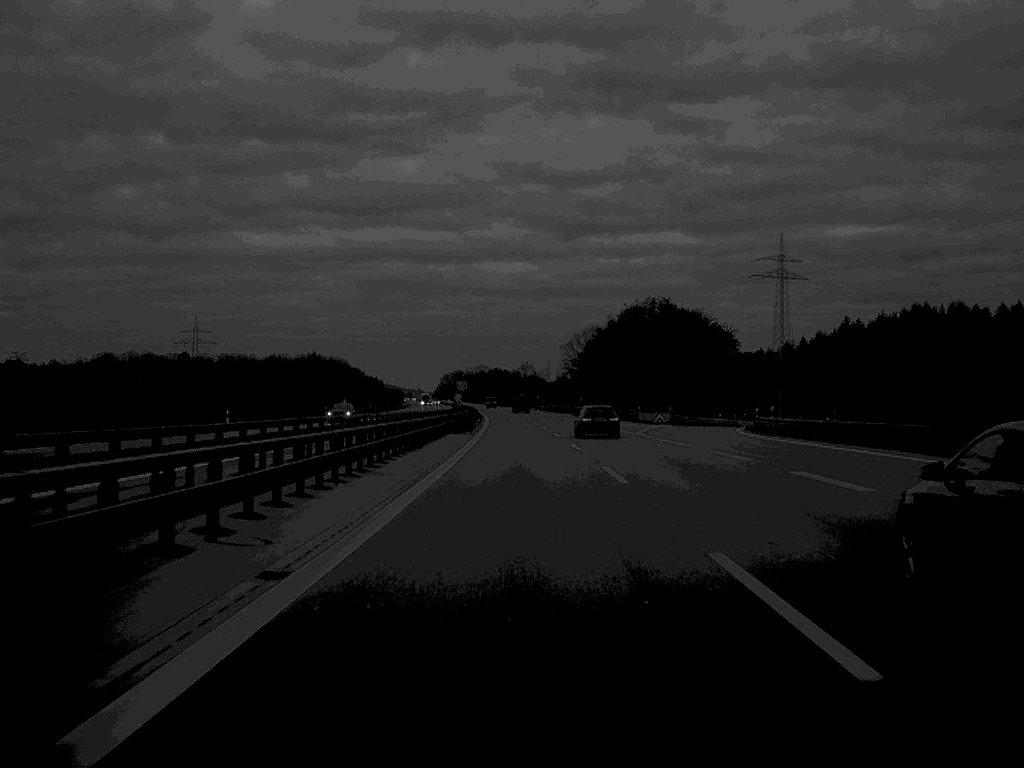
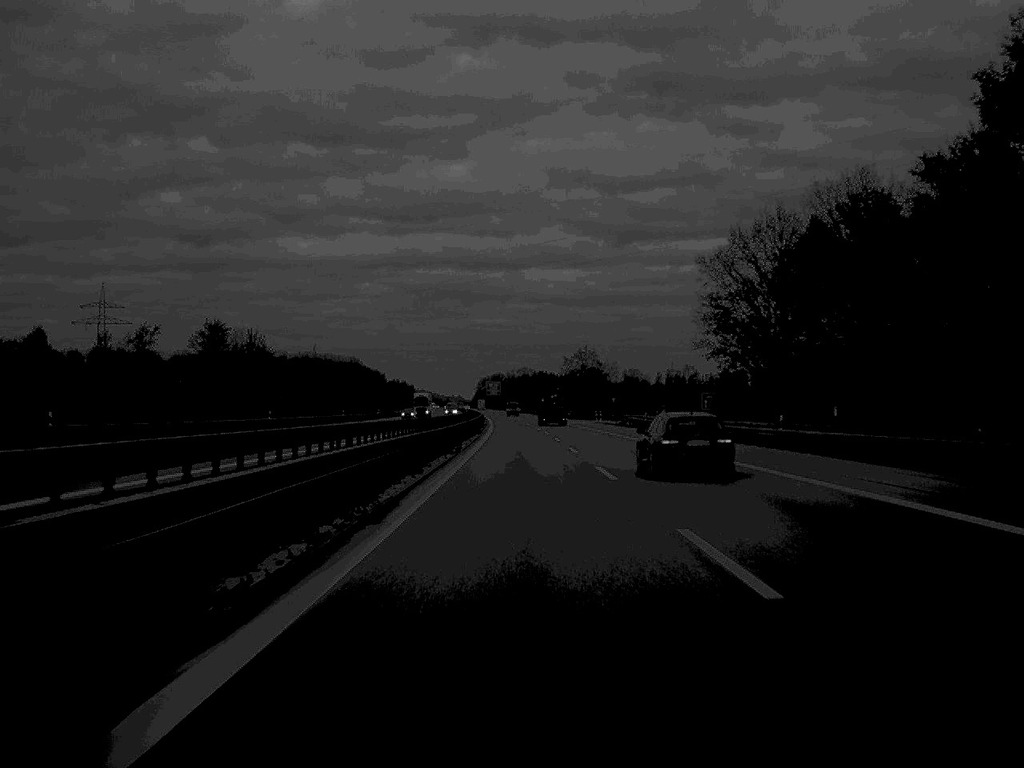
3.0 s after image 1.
(-2.6, +140.3) m; -2°
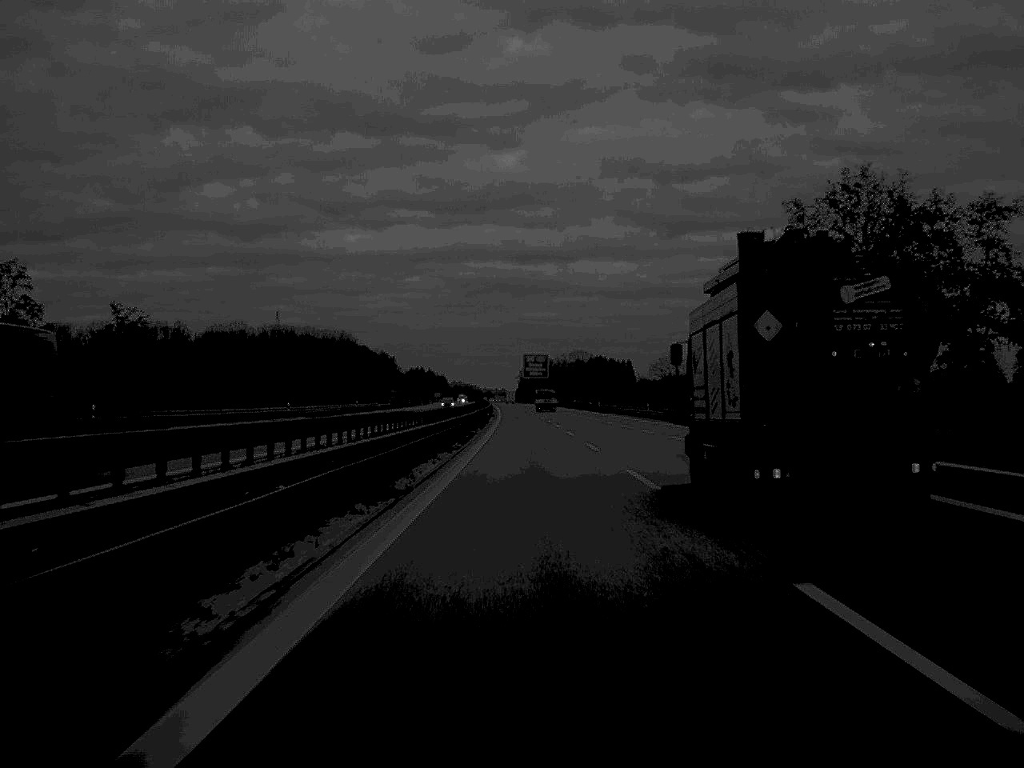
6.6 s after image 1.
(-3.8, +185.7) m; -2°
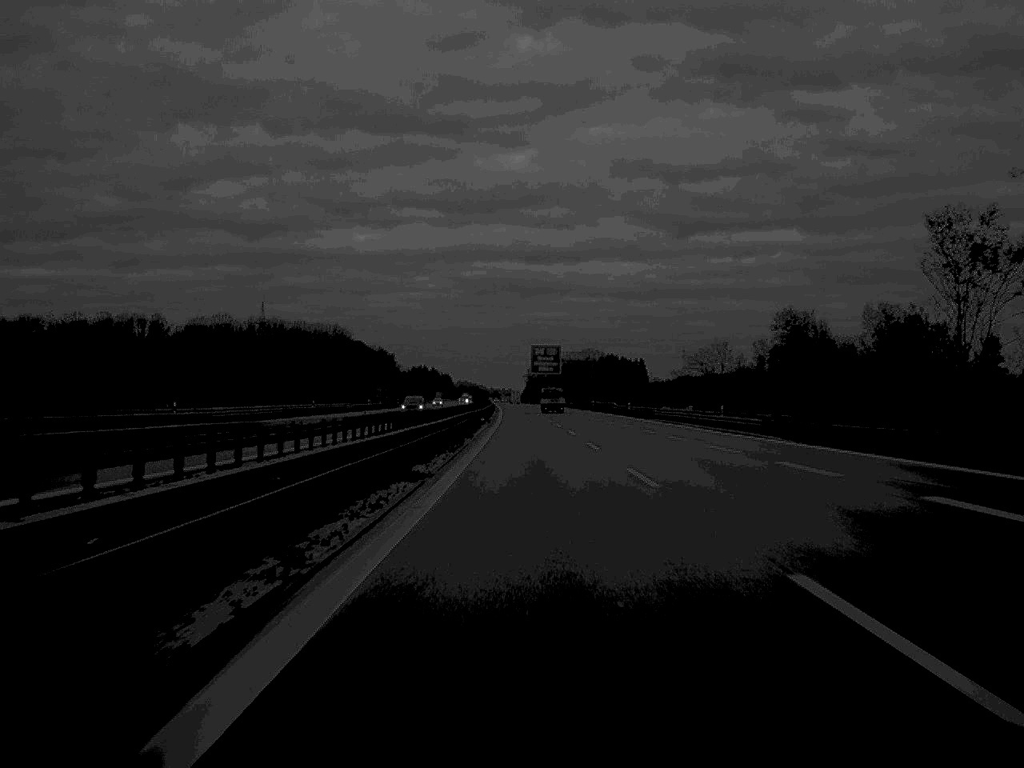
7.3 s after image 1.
(-0.1, +35.4) m; 0°
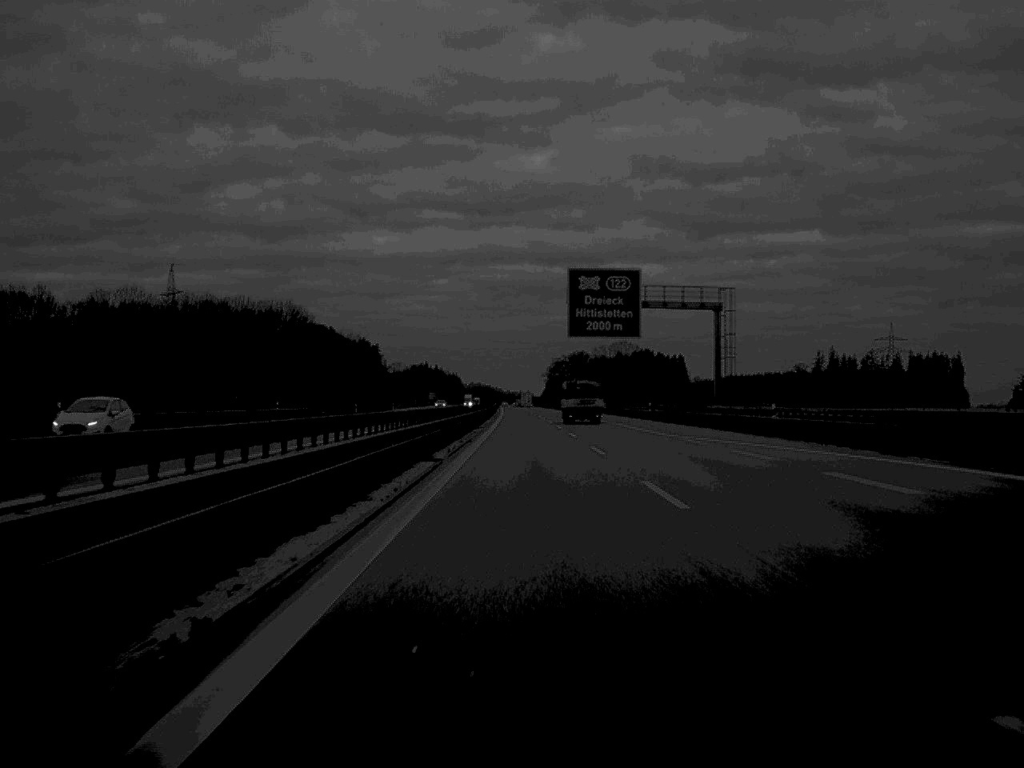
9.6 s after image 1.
(-0.7, +113.3) m; -1°
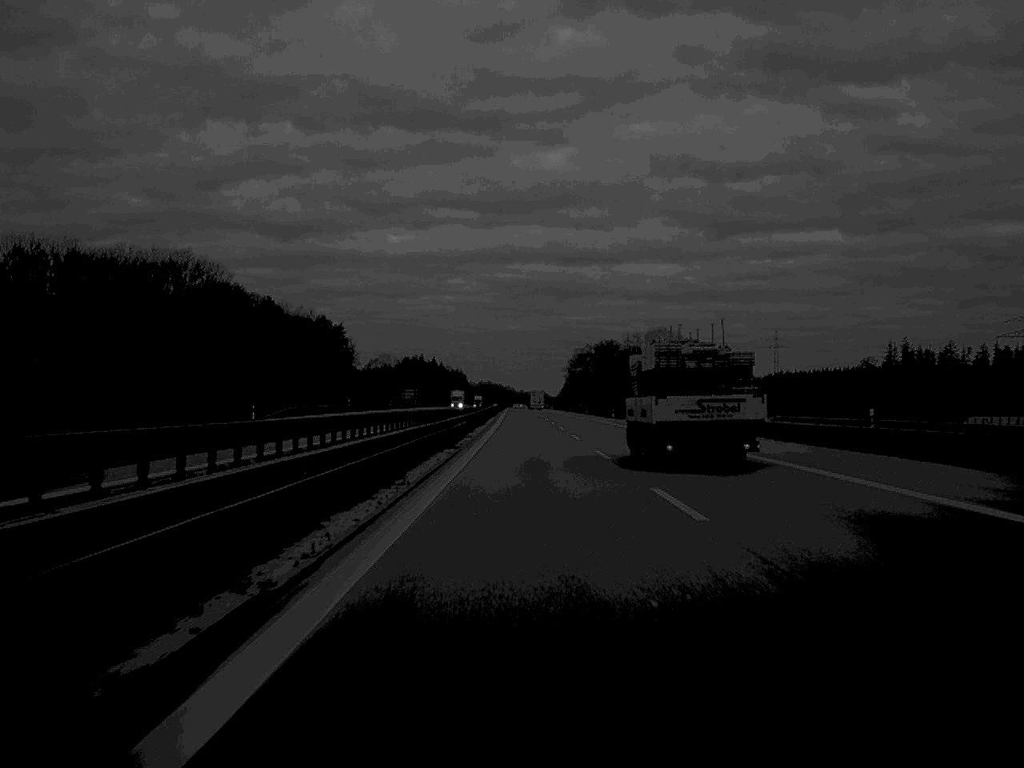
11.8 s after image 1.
(-0.8, +108.0) m; -1°
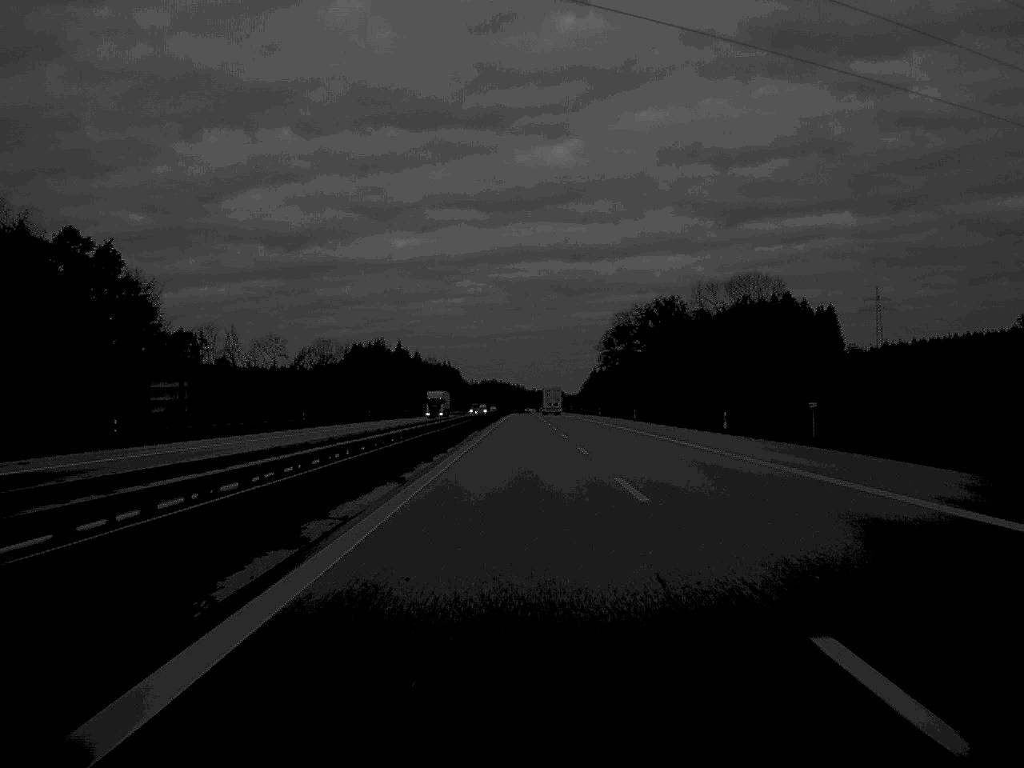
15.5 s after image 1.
(-0.9, +175.7) m; -1°
